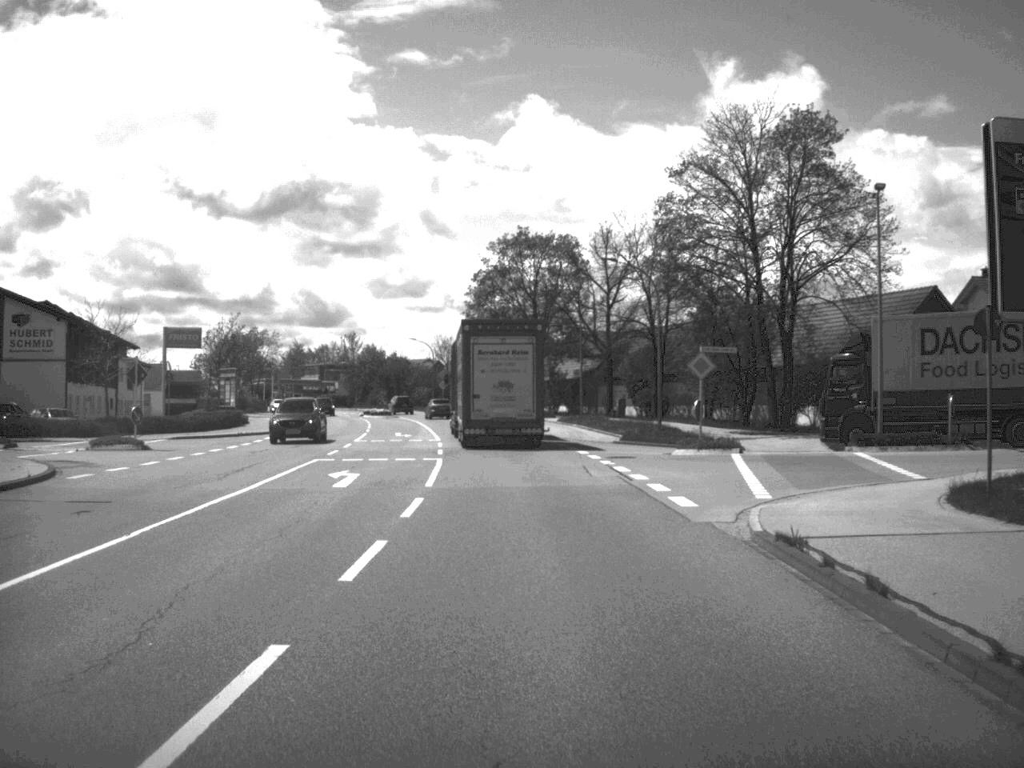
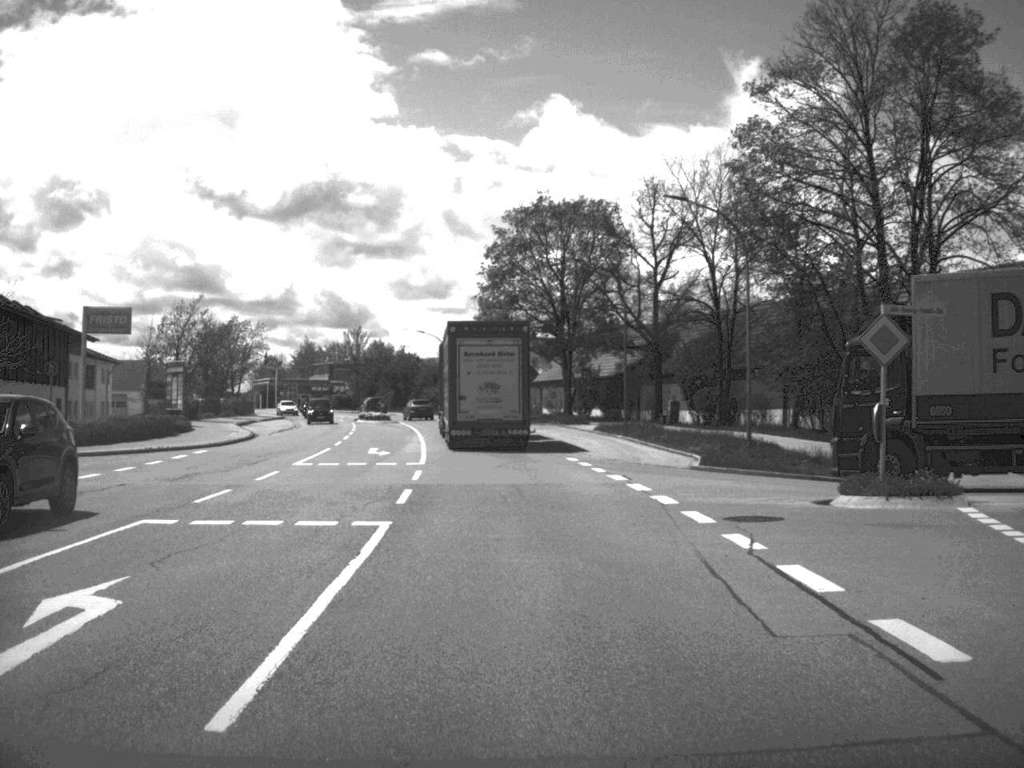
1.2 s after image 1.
(-0.1, +16.8) m; -1°
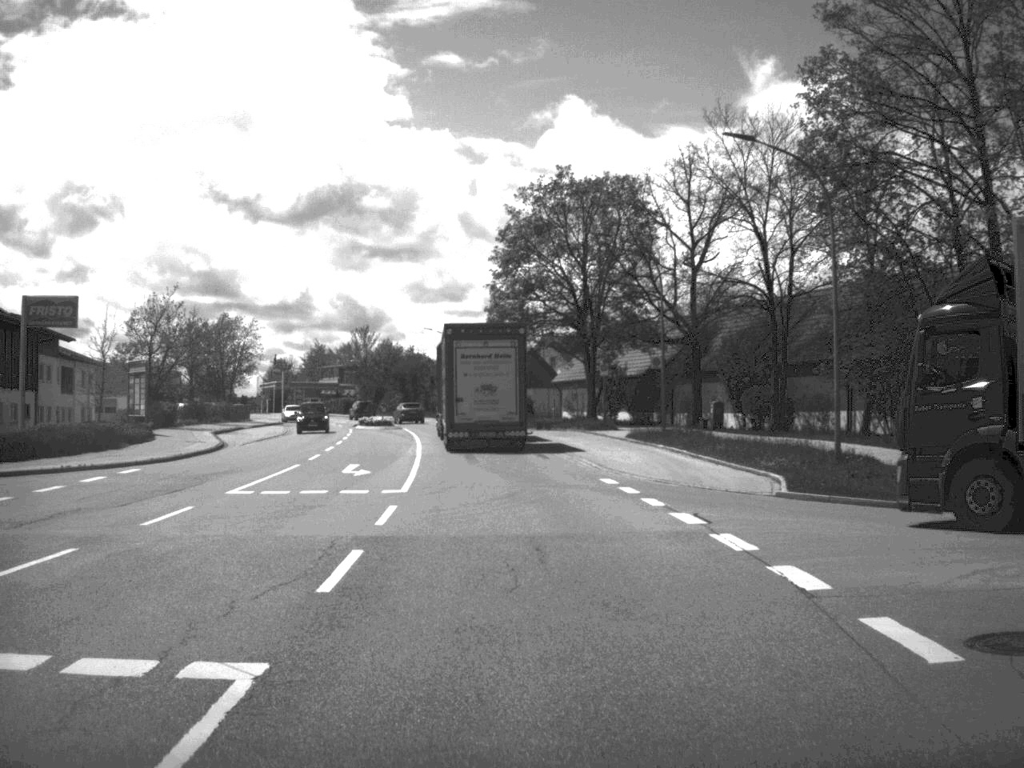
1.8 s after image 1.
(-0.1, +8.8) m; -1°
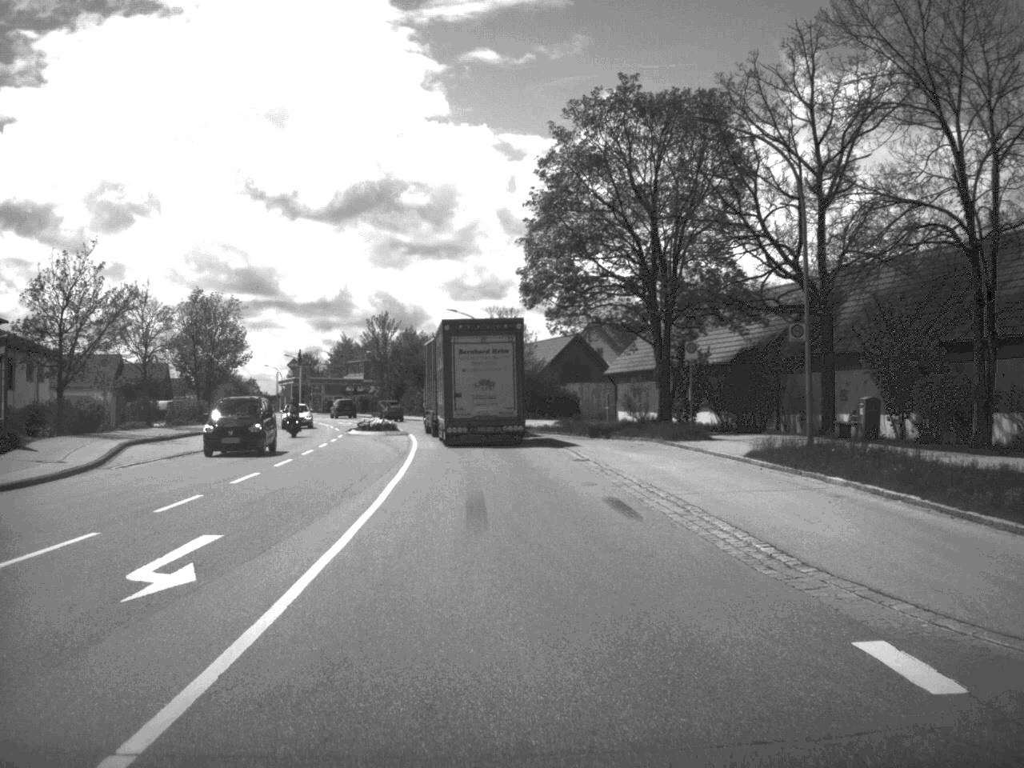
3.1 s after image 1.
(-0.3, +18.3) m; -2°
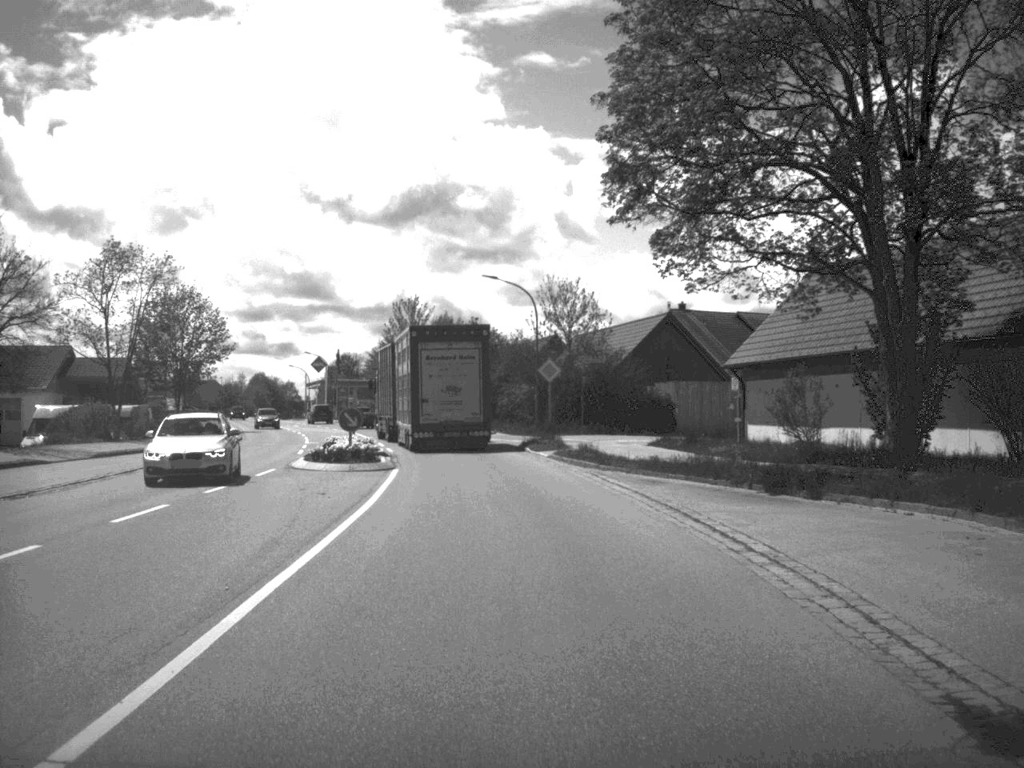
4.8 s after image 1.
(-0.6, +25.6) m; -3°
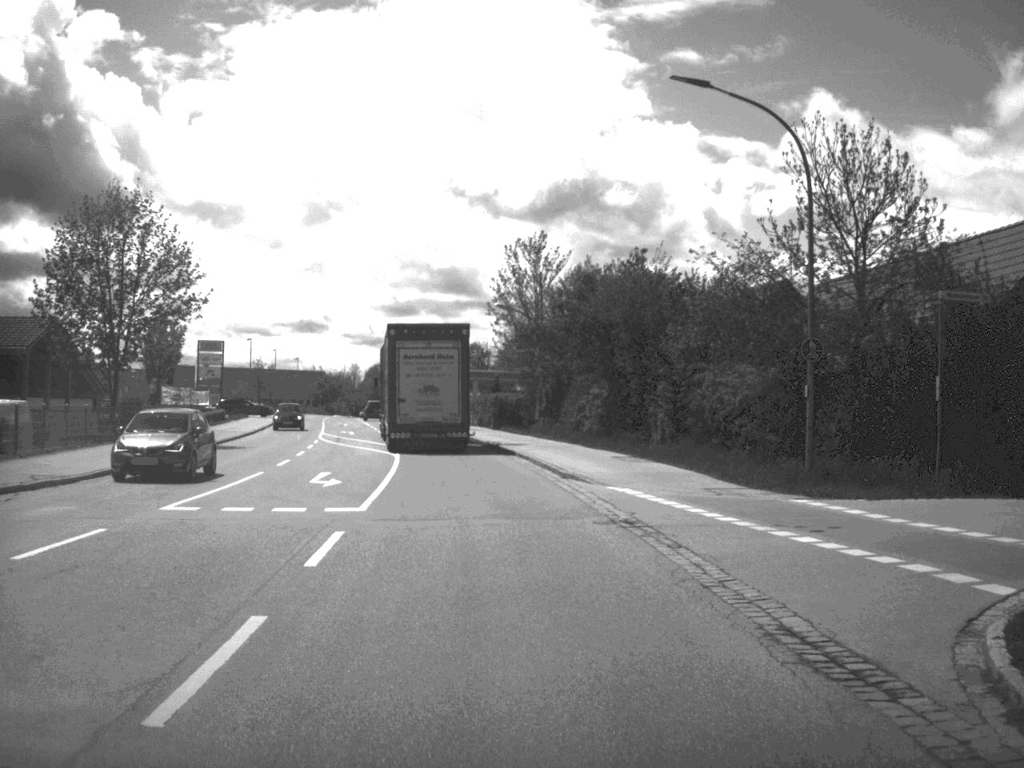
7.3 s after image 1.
(-1.8, +35.8) m; -7°
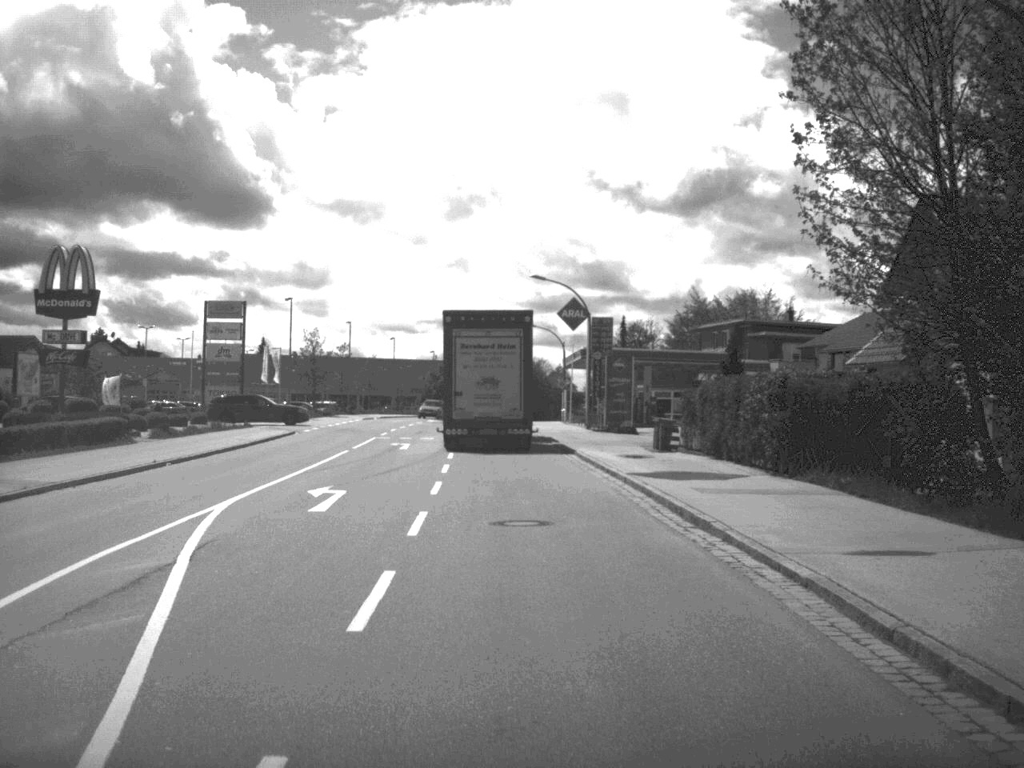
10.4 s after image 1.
(-3.4, +44.8) m; -7°
